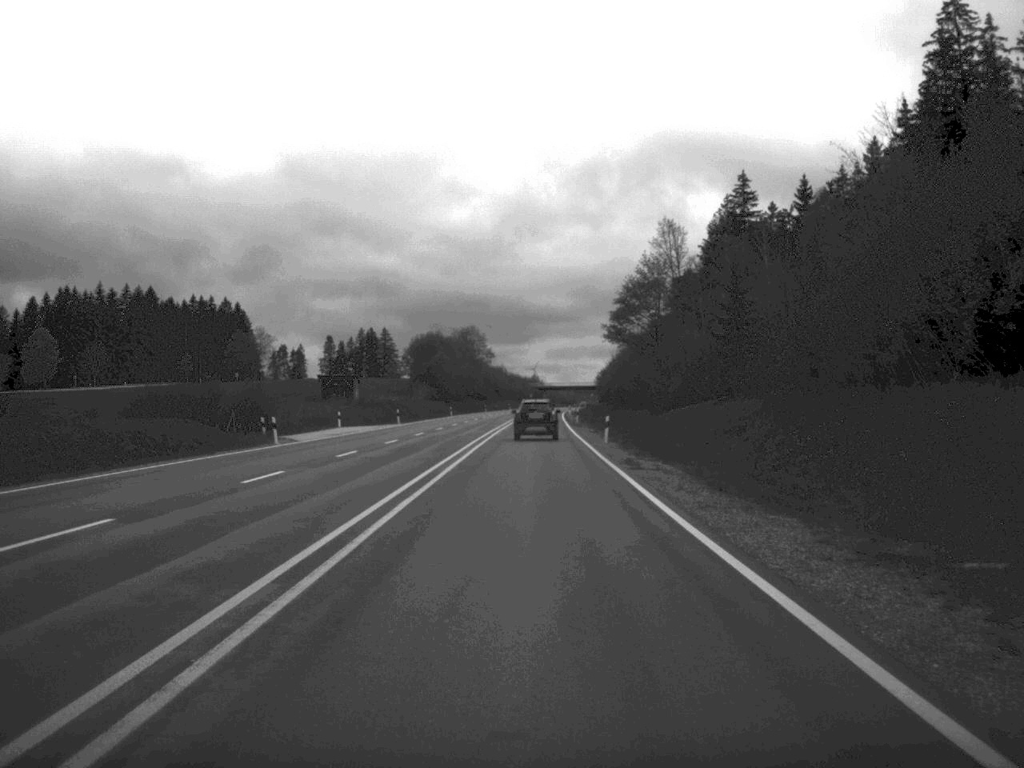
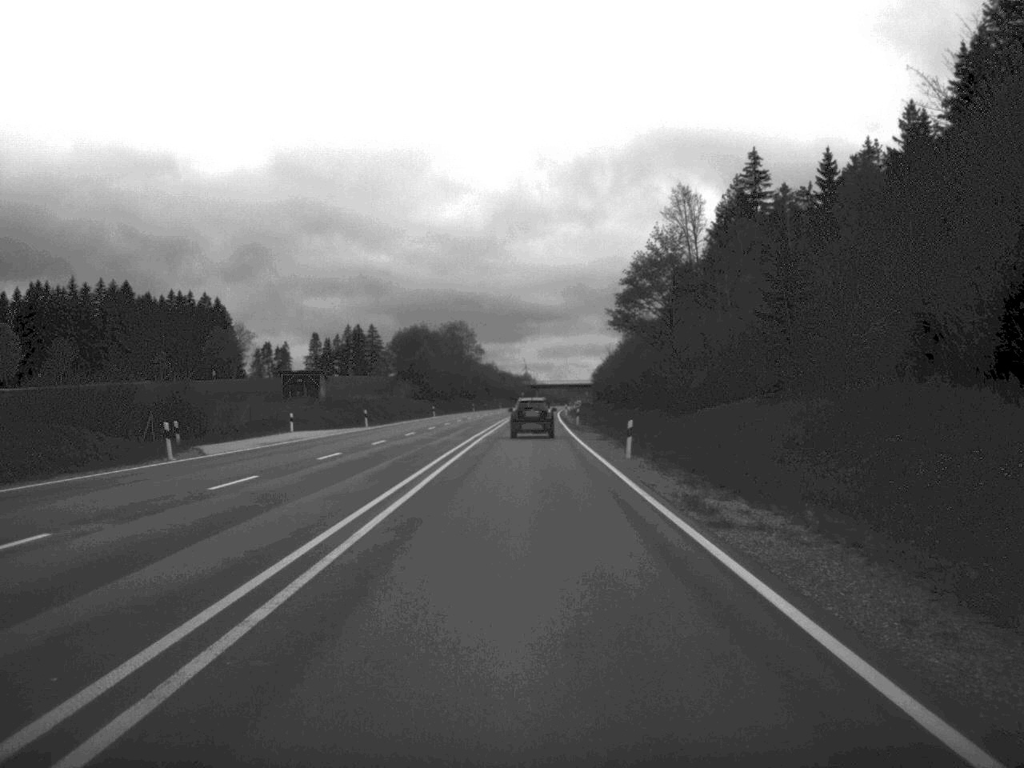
(0.0, +14.1) m; 0°
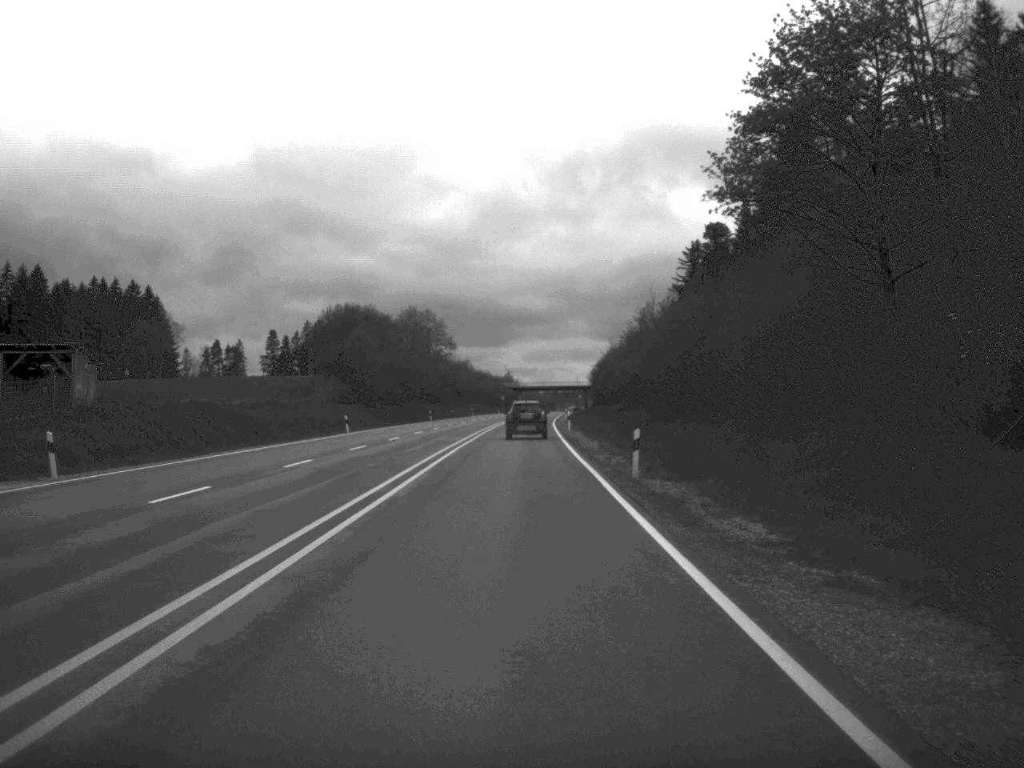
(+0.4, +49.7) m; +1°
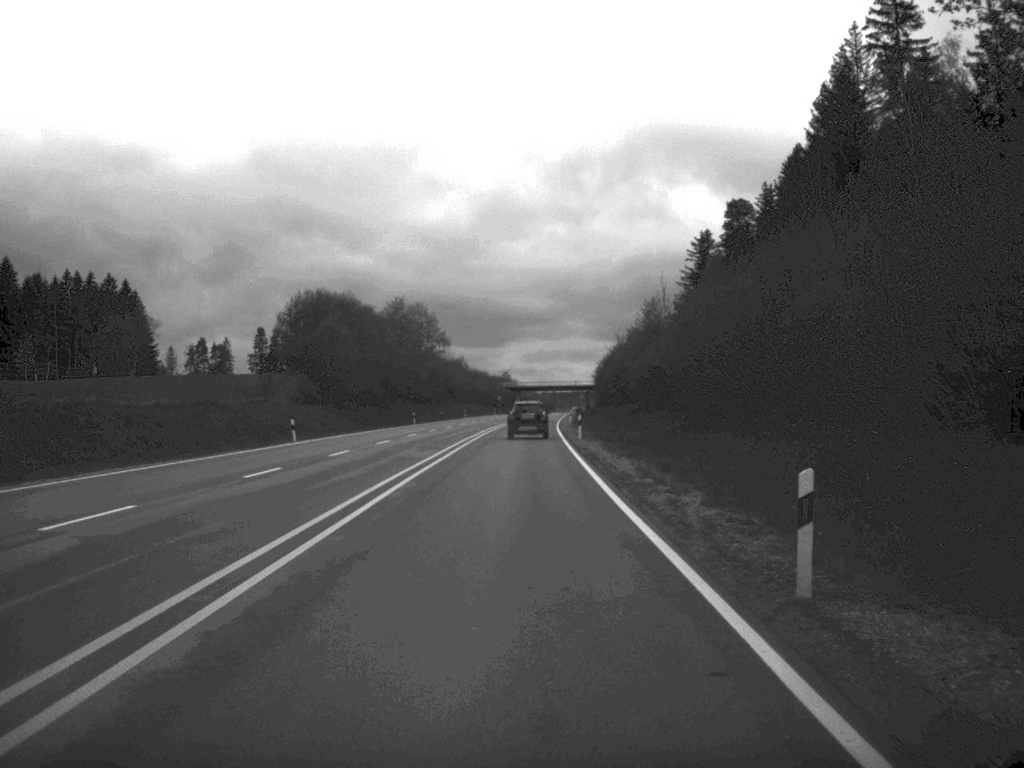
(0.0, +16.4) m; 0°
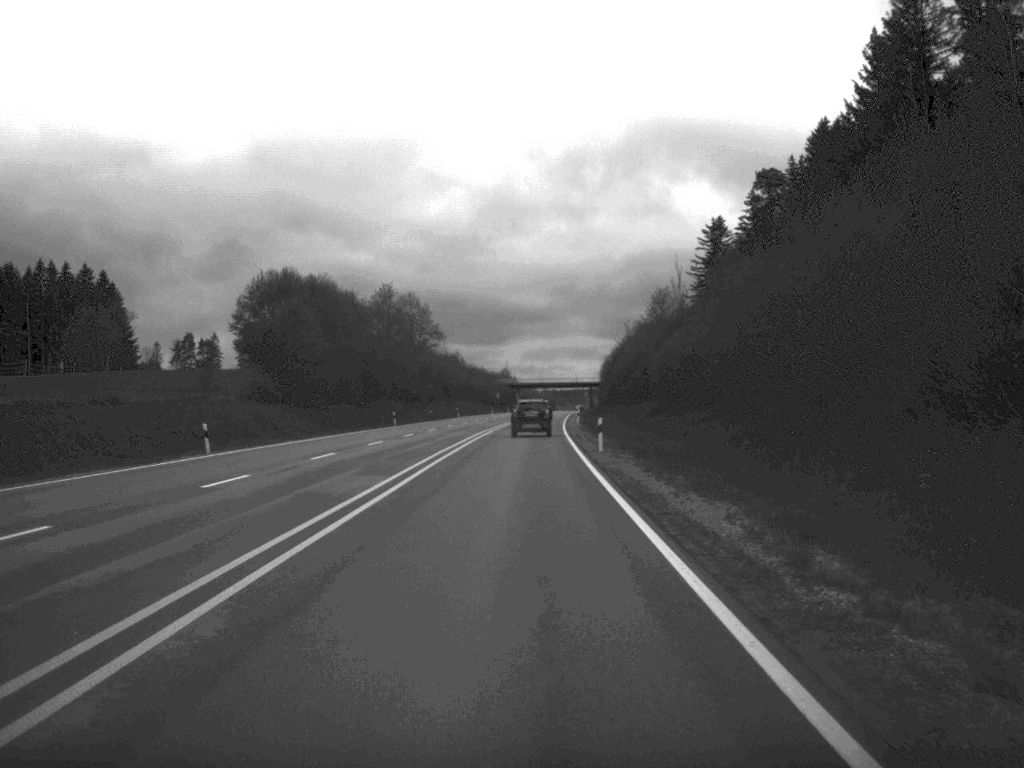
(0.0, +15.7) m; 0°
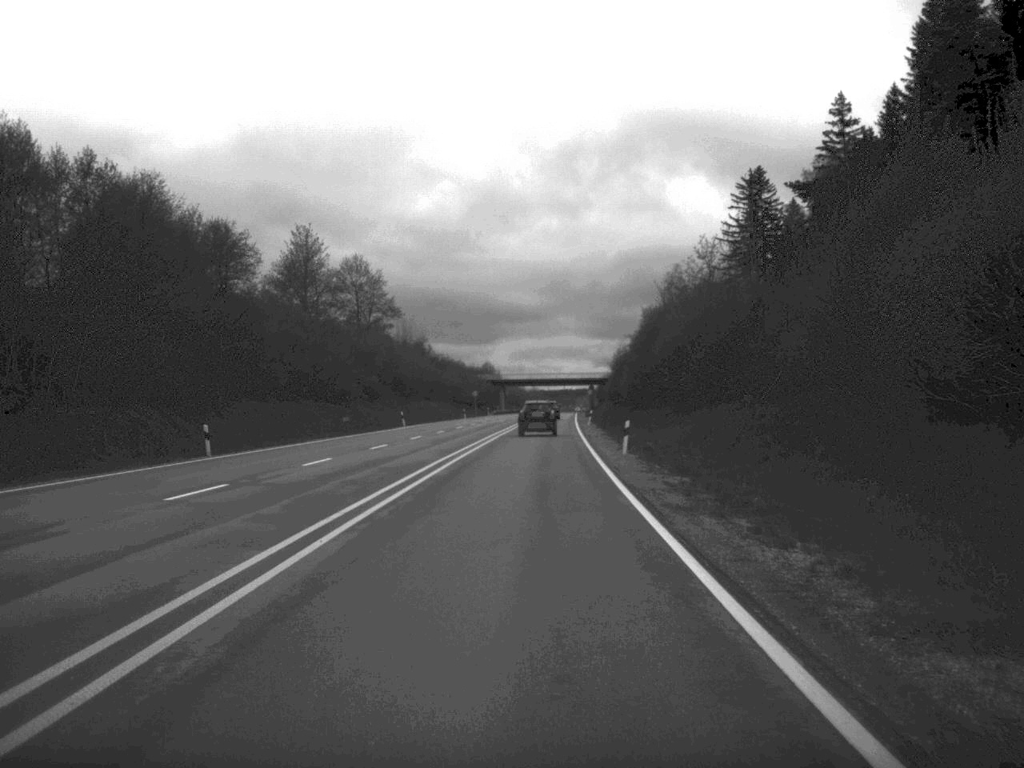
(+0.2, +50.7) m; 0°
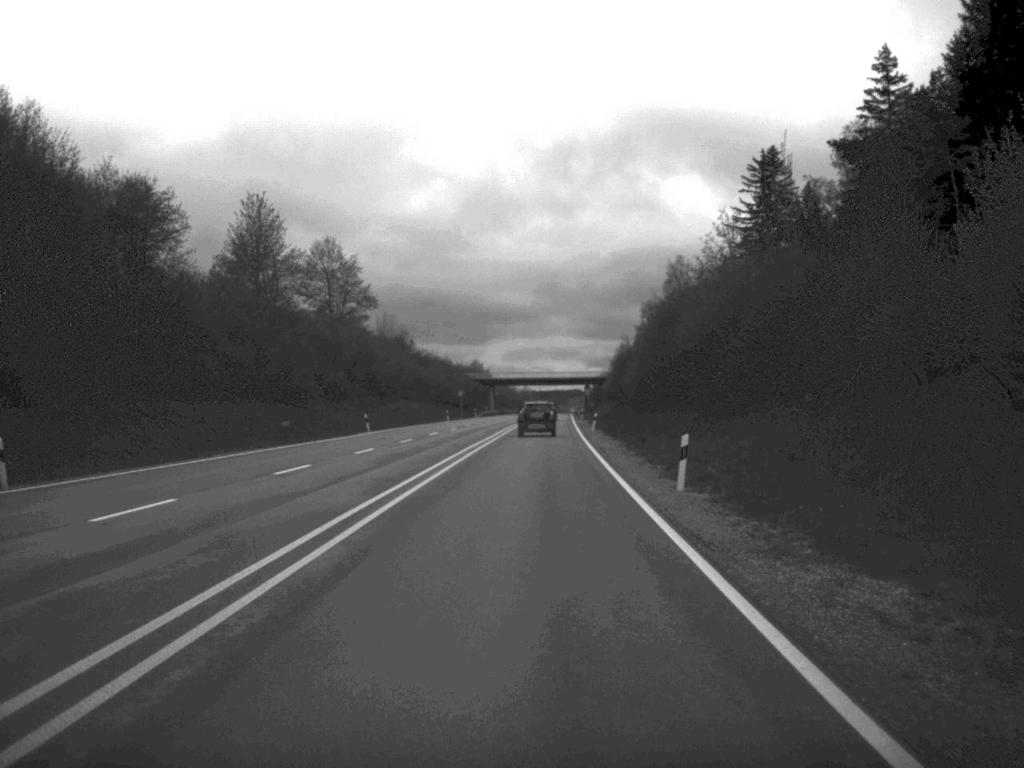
(0.0, +15.7) m; 0°
